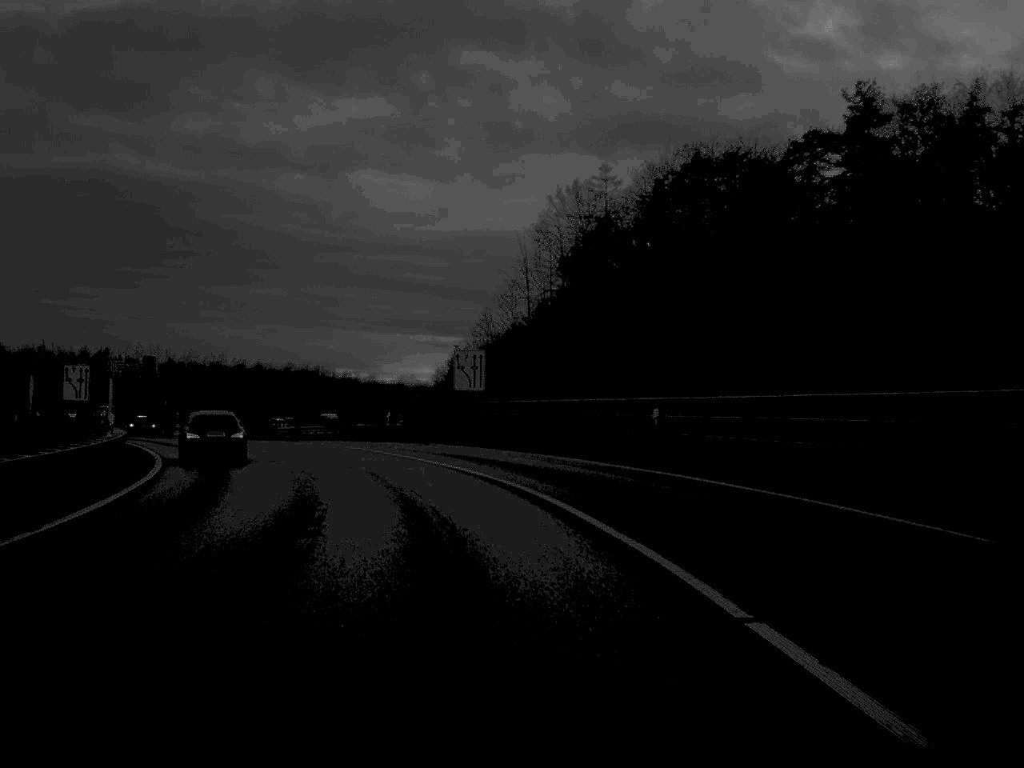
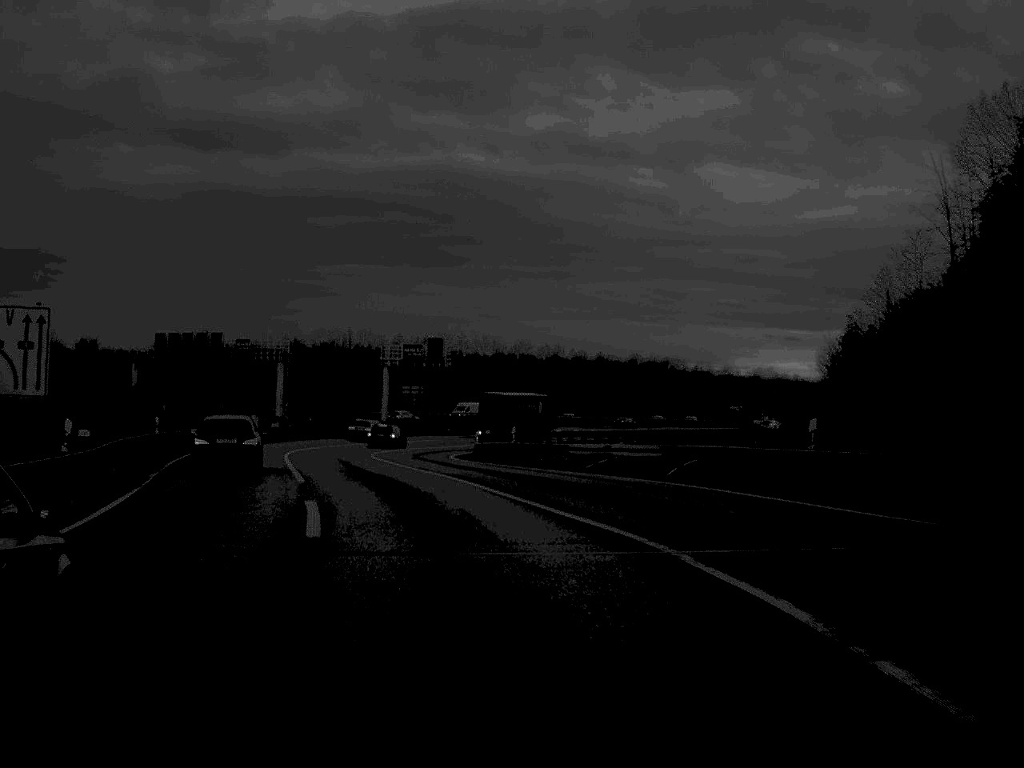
(-4.7, +34.1) m; -16°
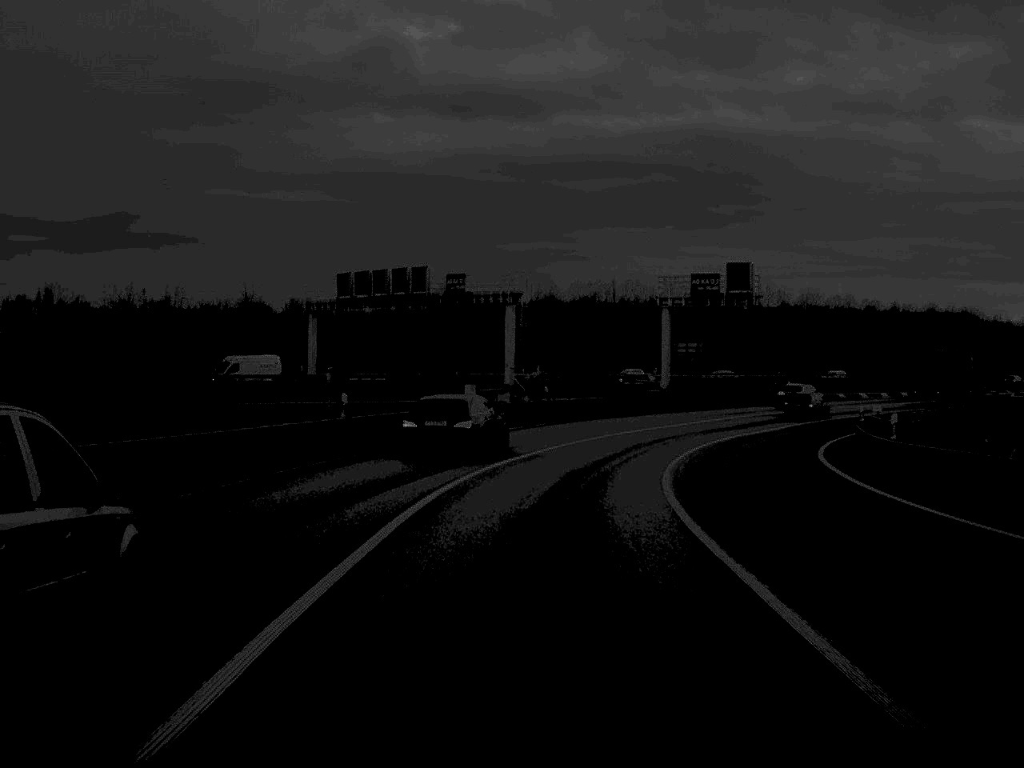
(-4.2, +33.8) m; -11°
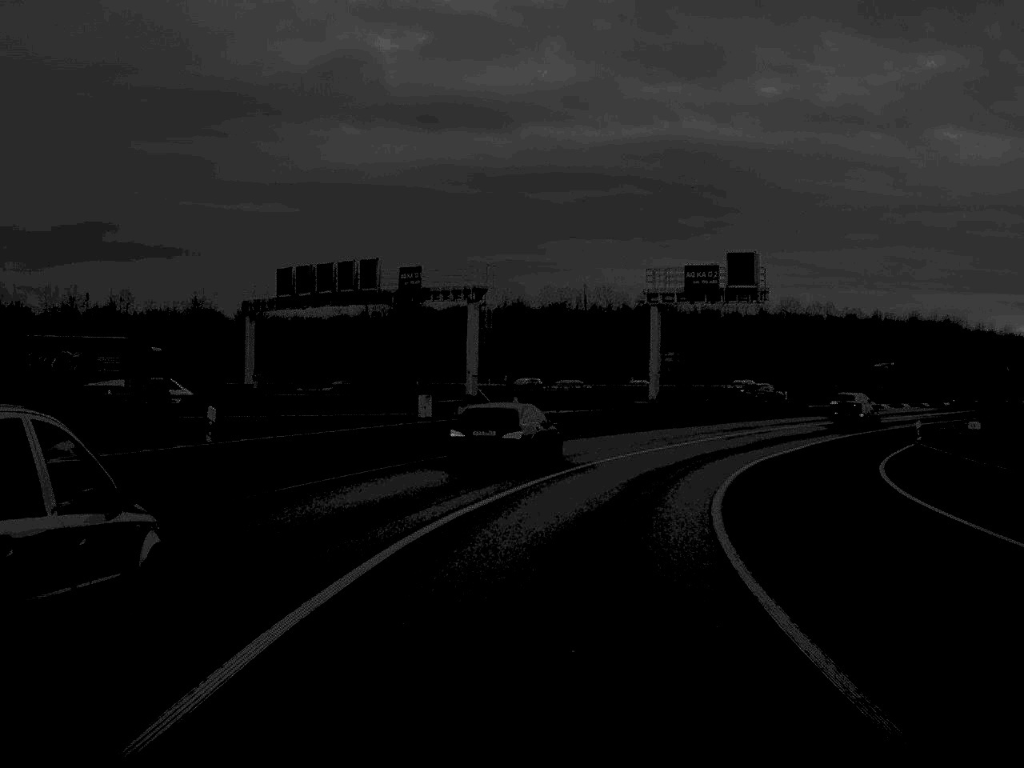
(+0.1, +10.4) m; +2°
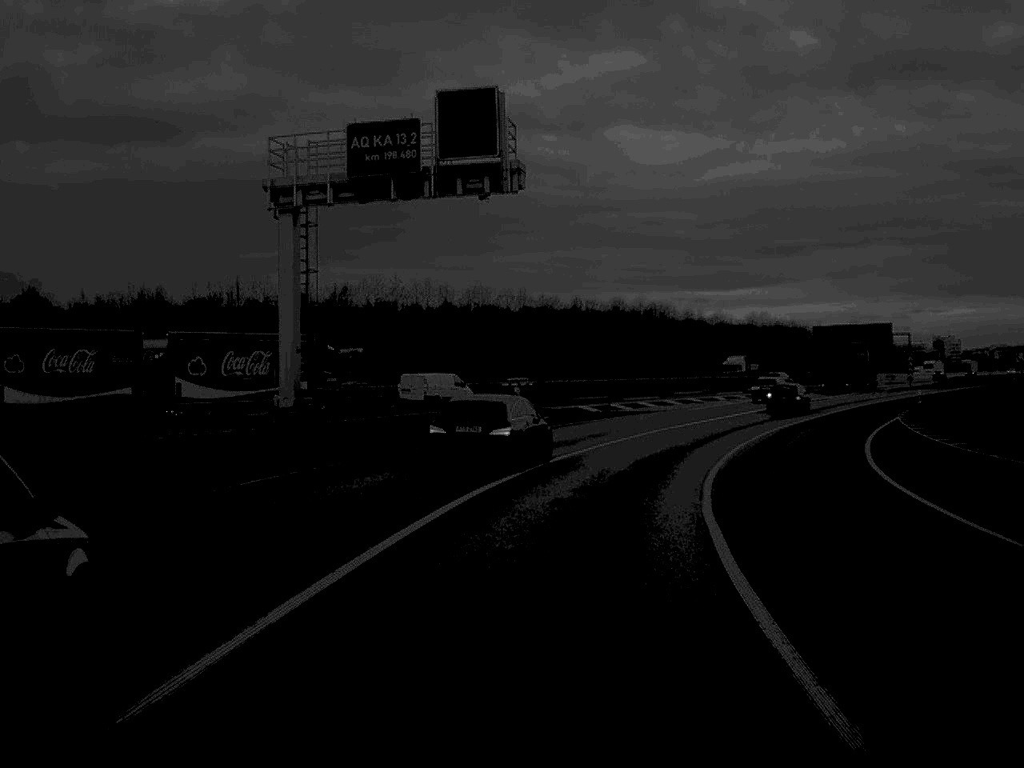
(+3.9, +31.7) m; +15°
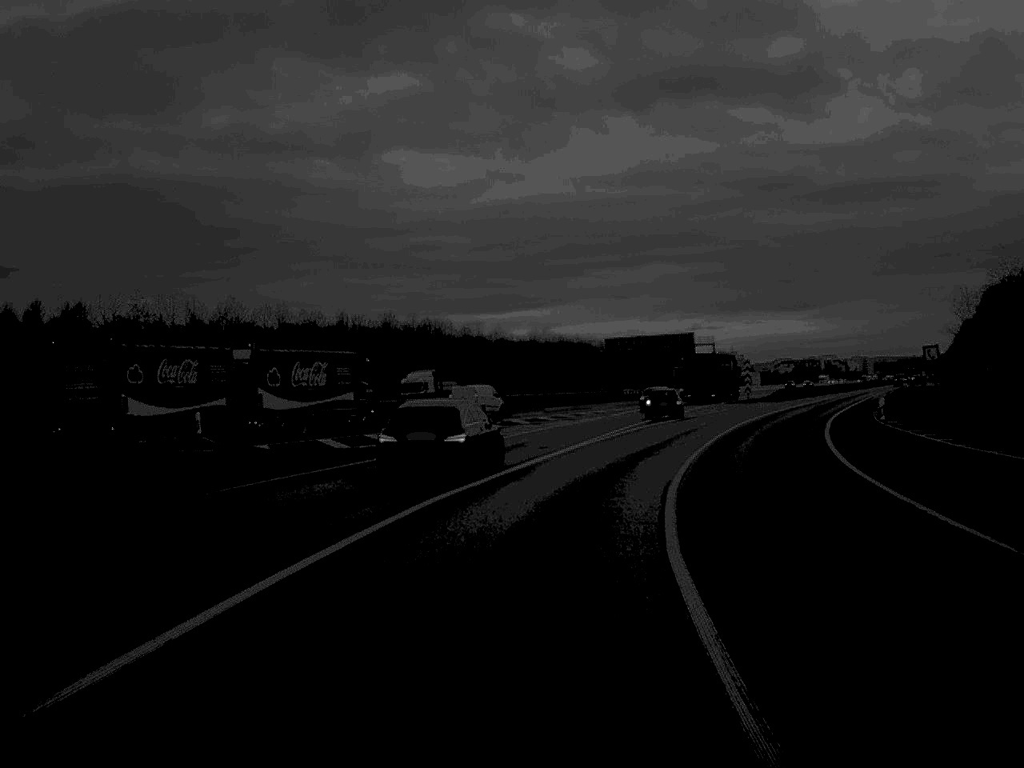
(+2.1, +22.7) m; +10°
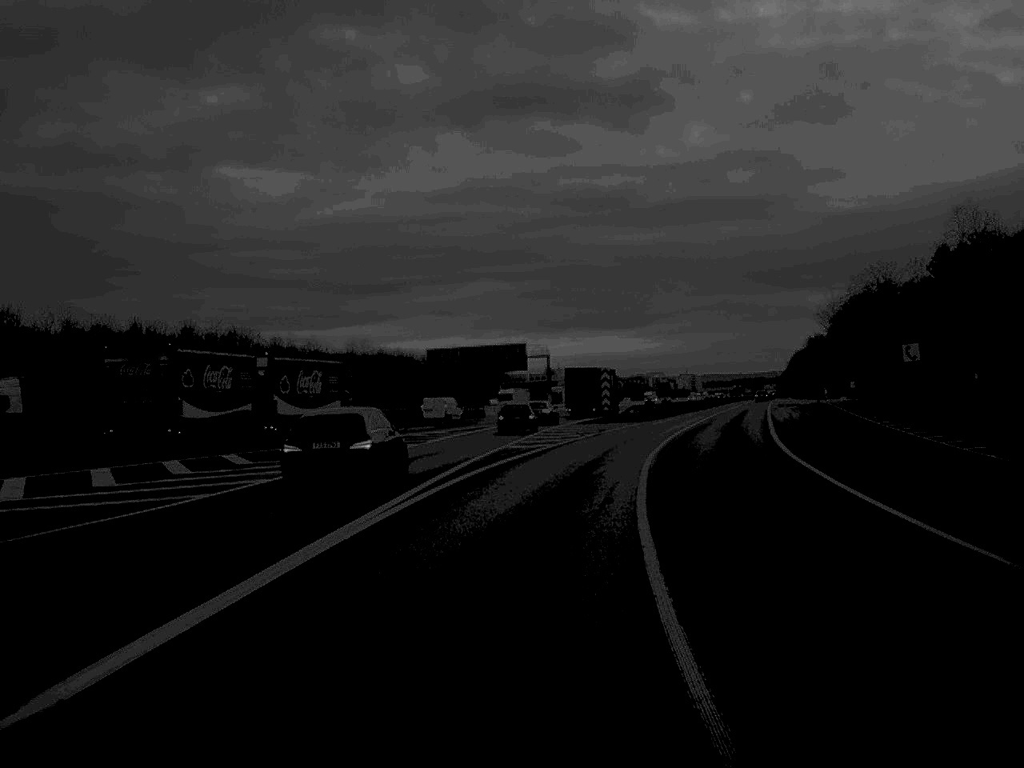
(+1.5, +21.1) m; +8°
